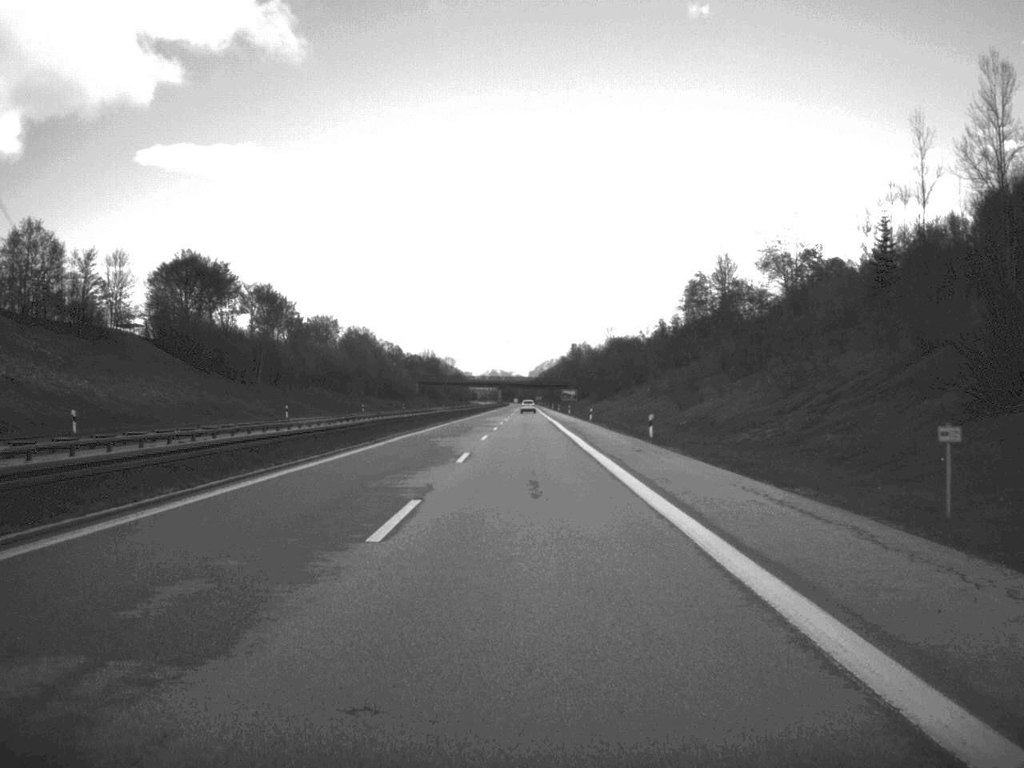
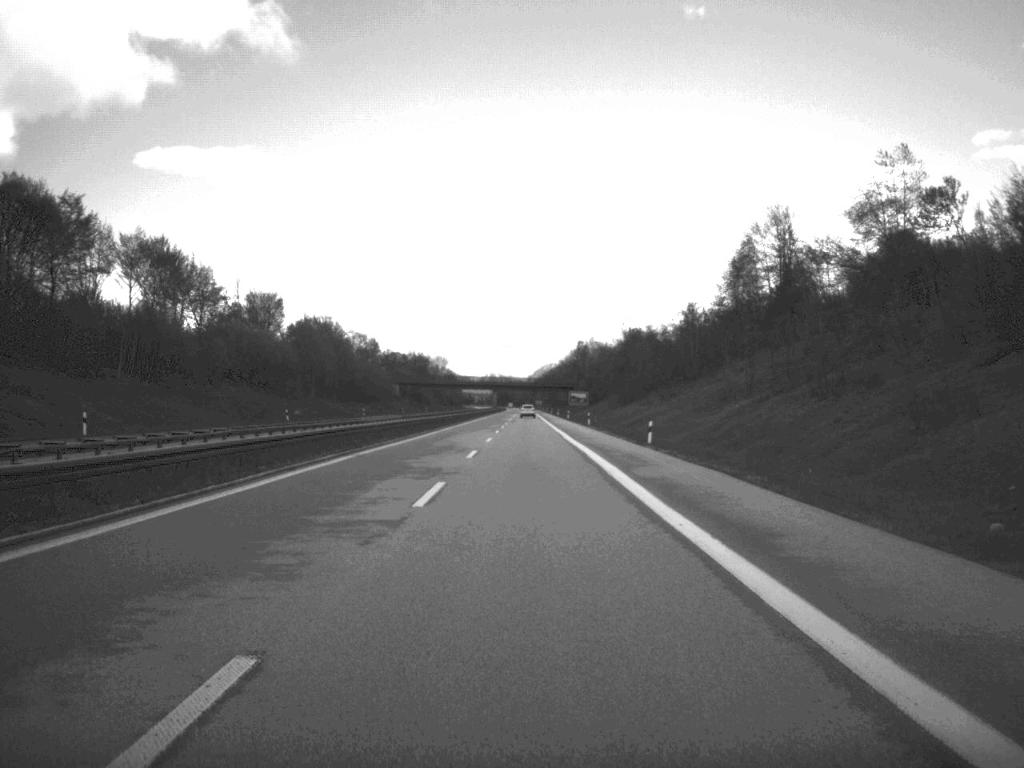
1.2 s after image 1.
(0.0, +47.8) m; 0°
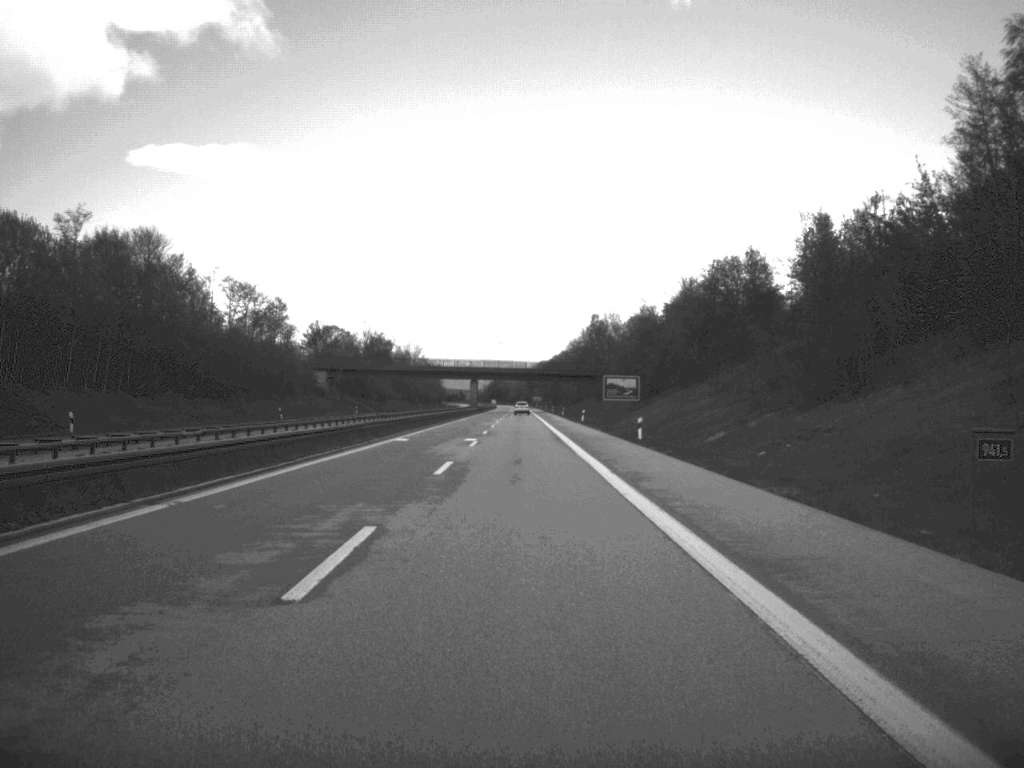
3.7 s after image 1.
(+0.2, +98.0) m; 0°
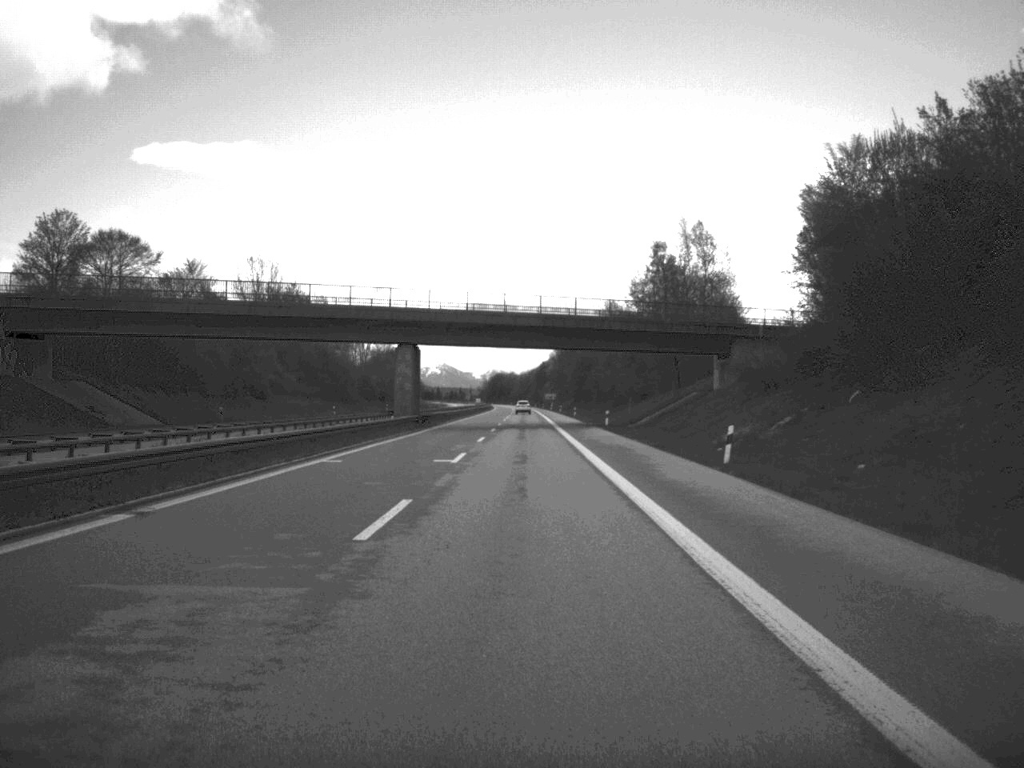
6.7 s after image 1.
(-0.5, +119.5) m; 0°
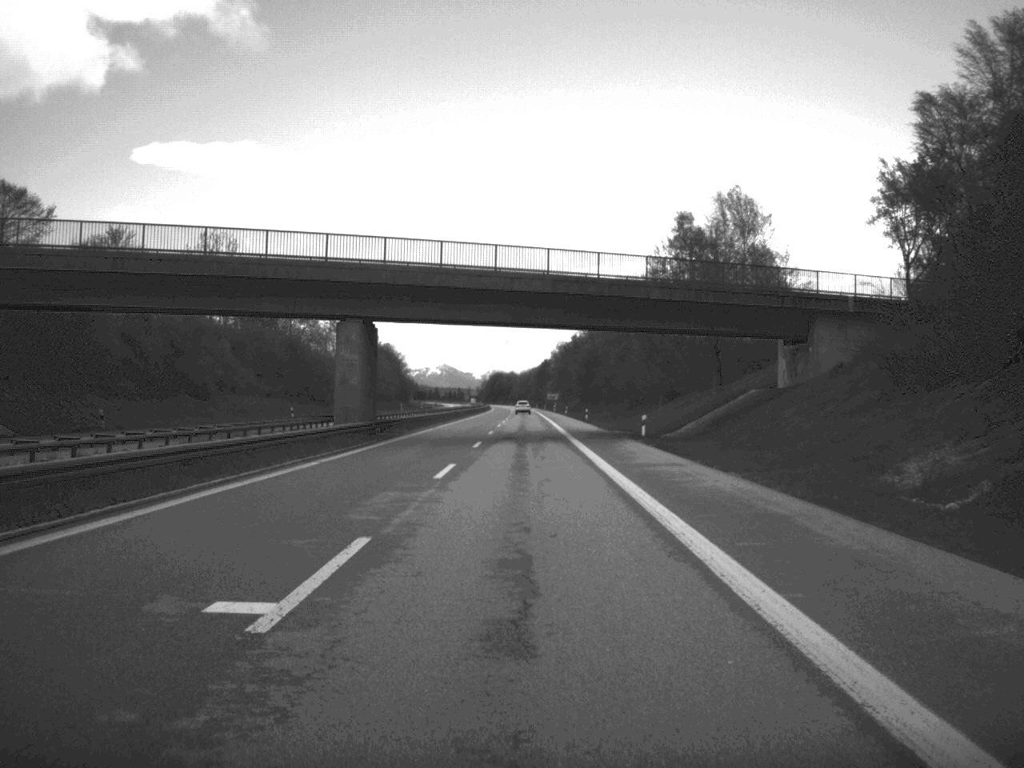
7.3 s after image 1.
(0.0, +23.8) m; 0°
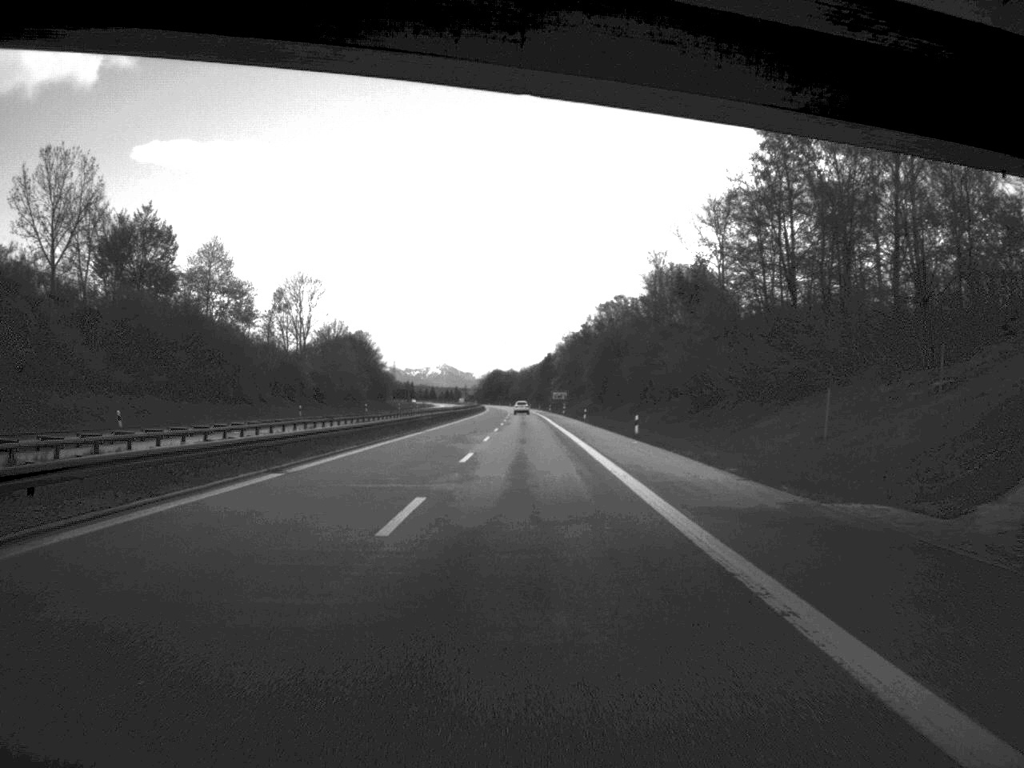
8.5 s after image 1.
(-0.1, +46.3) m; 0°
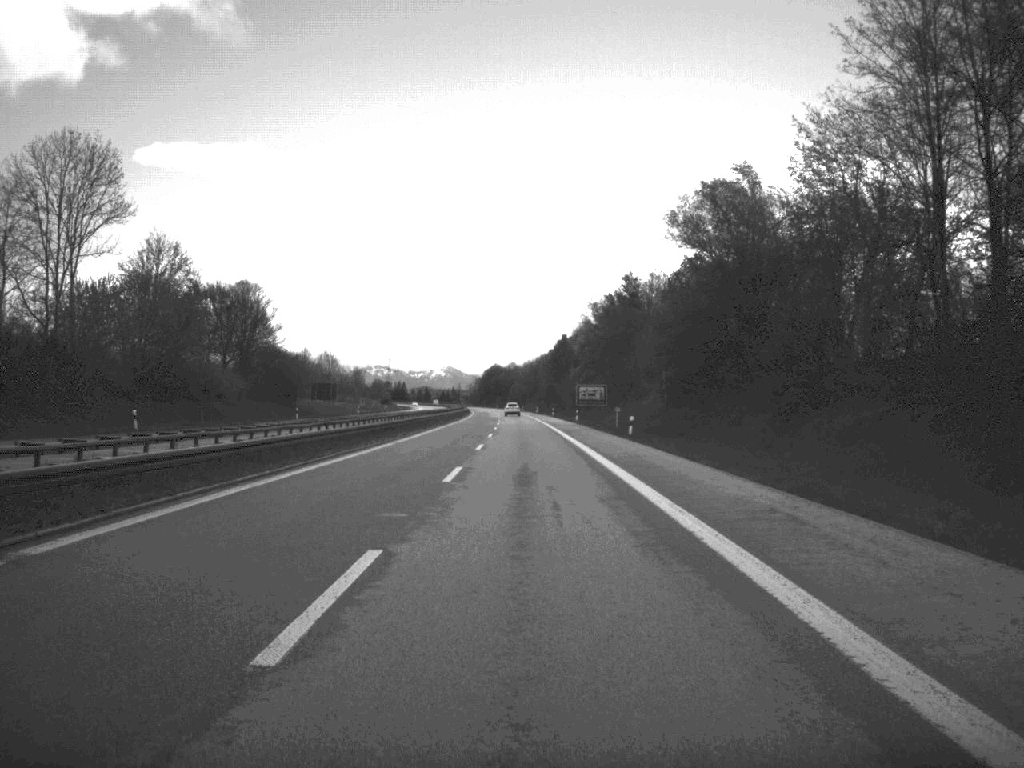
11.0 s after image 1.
(-0.2, +95.8) m; 0°
